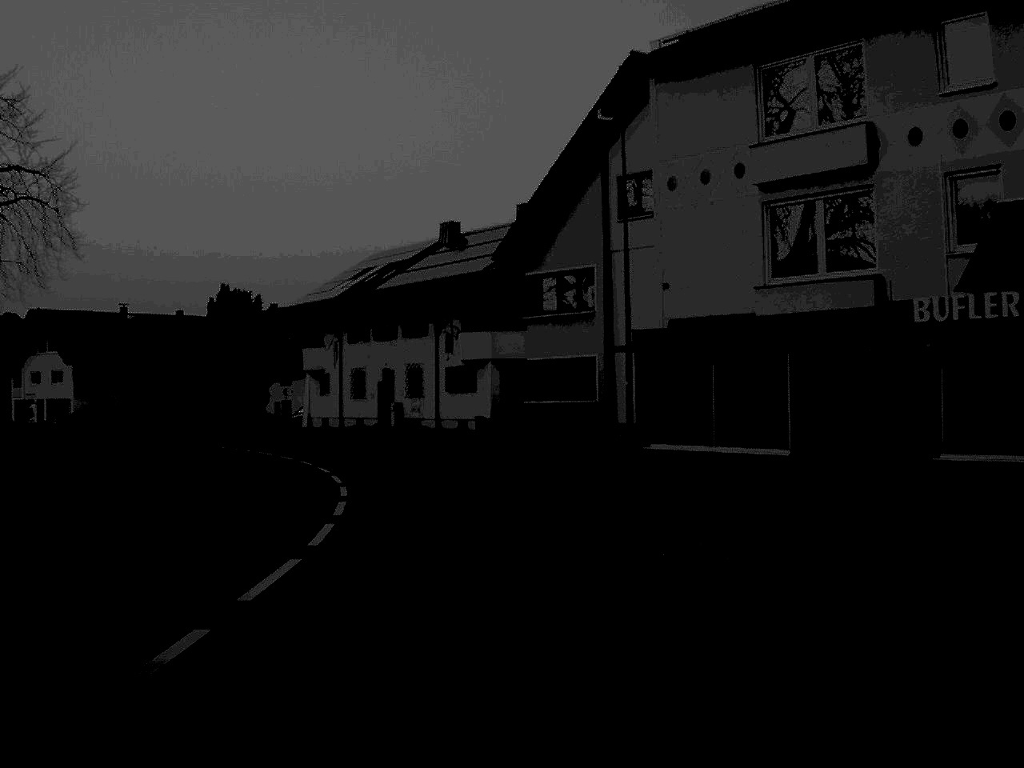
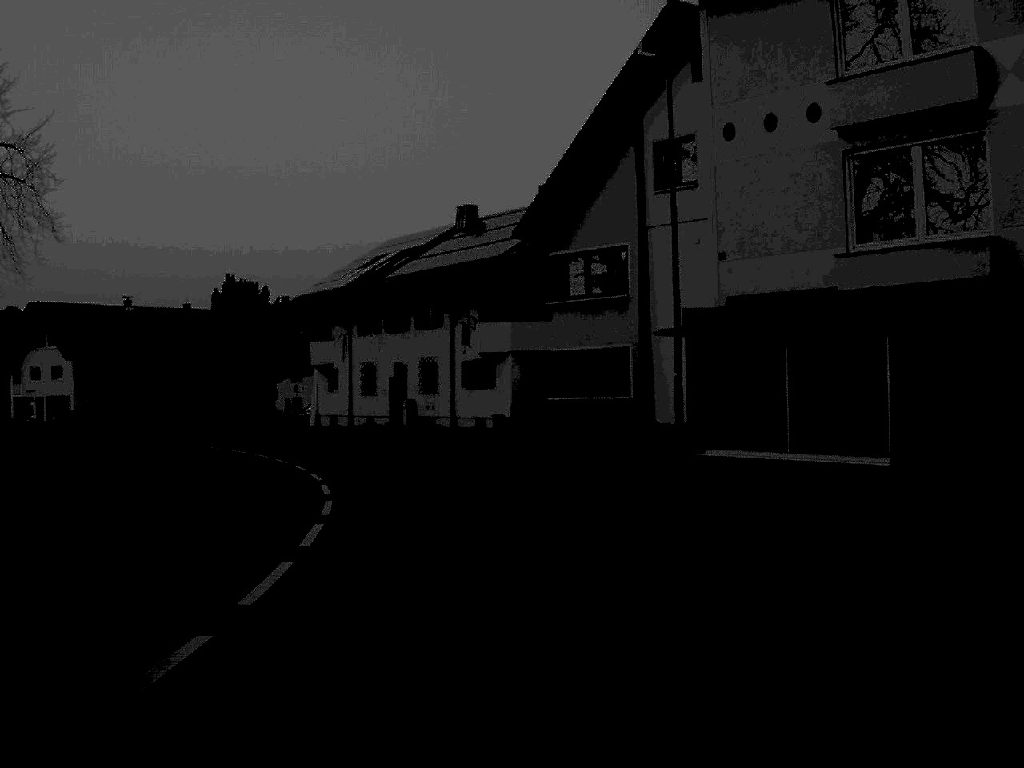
(0.0, +4.8) m; -1°
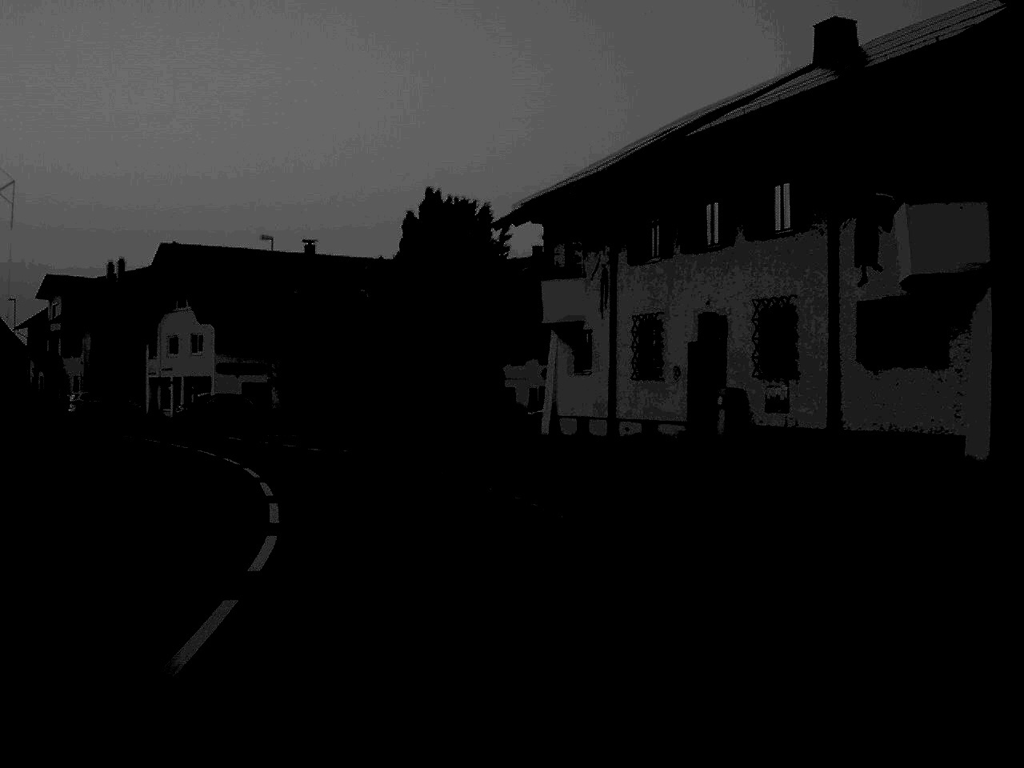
(-3.1, +30.9) m; -13°
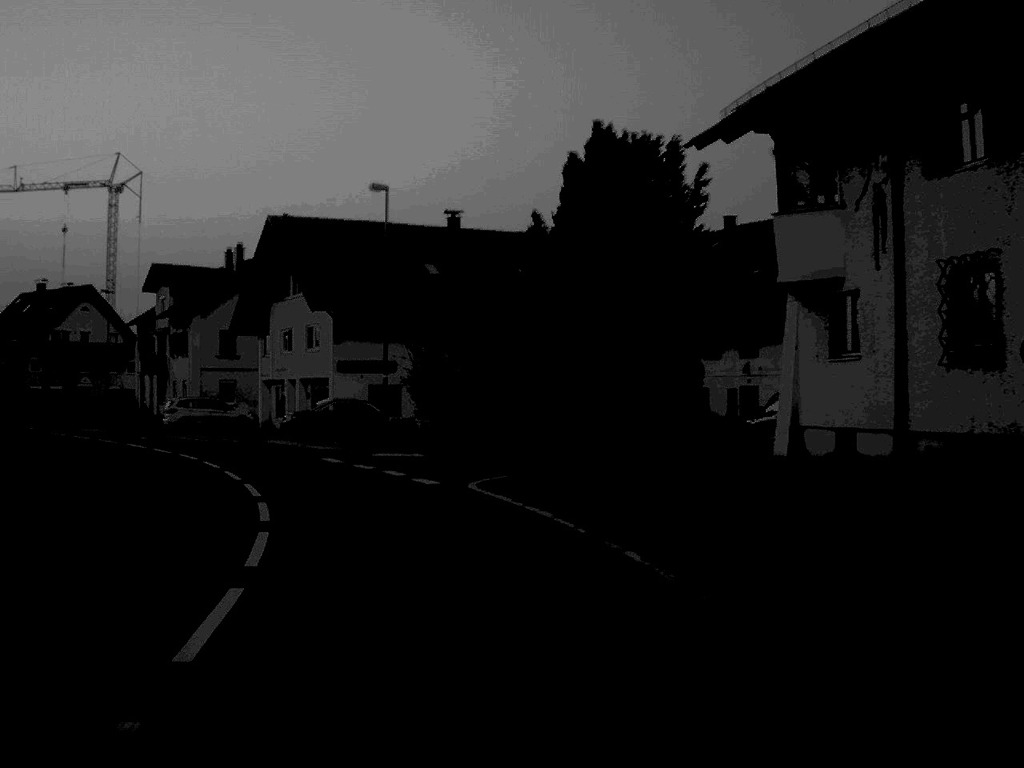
(-0.9, +13.2) m; -8°
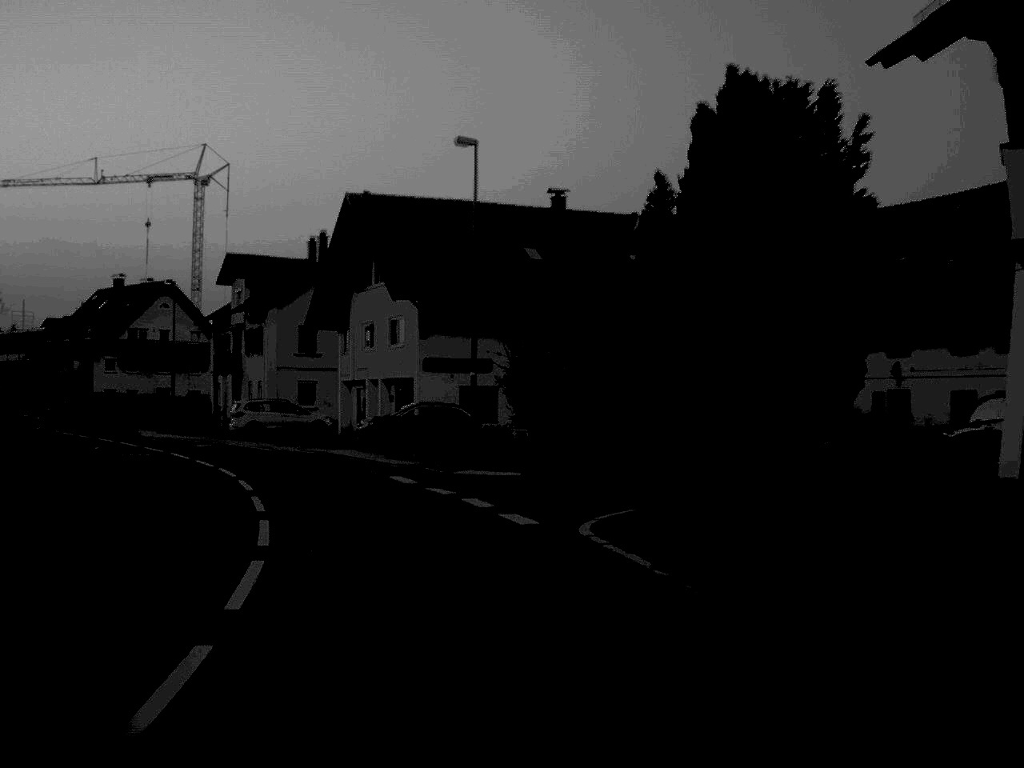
(-0.3, +7.1) m; -5°
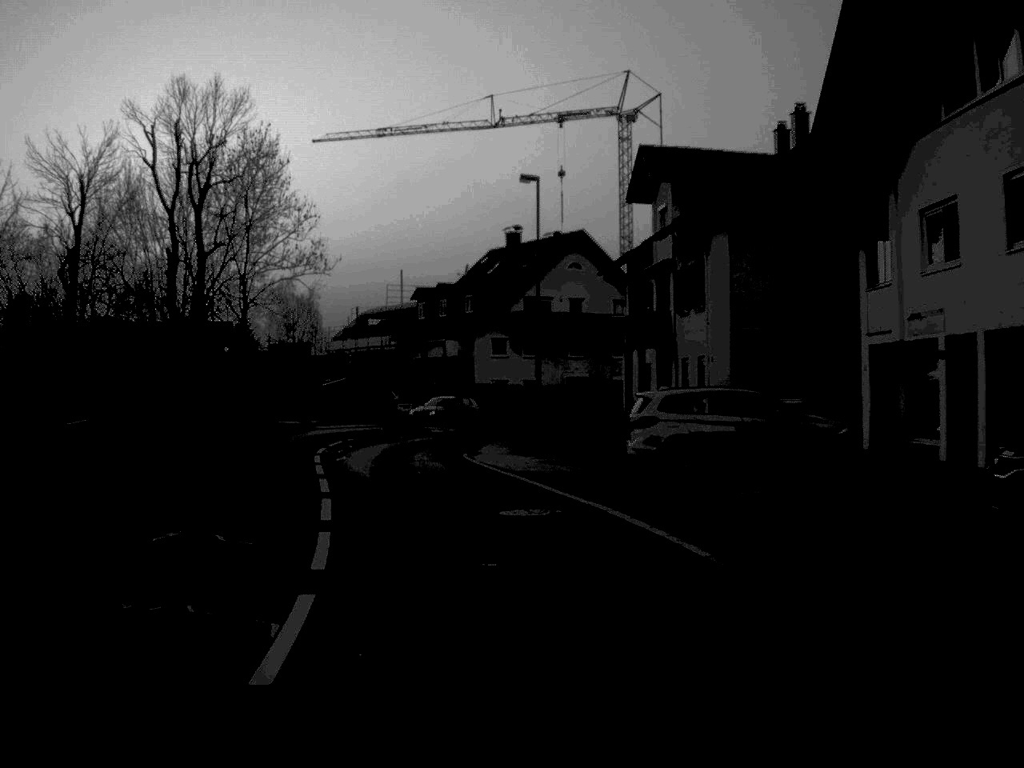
(-5.2, +29.3) m; -20°
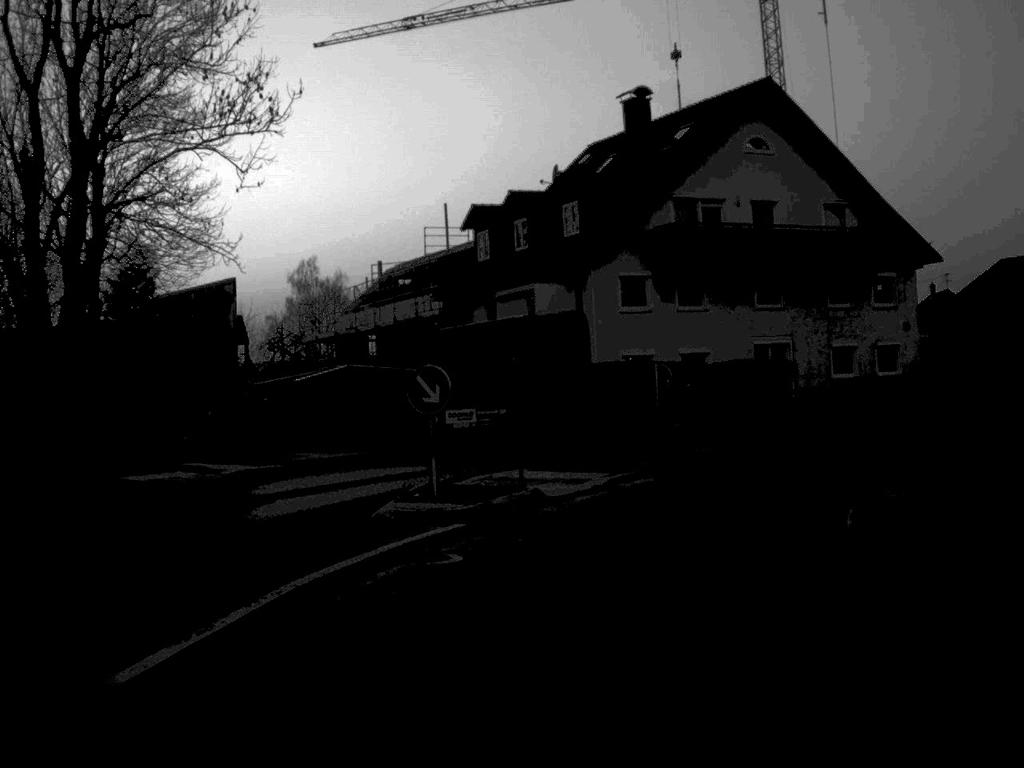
(-3.2, +36.0) m; -2°
